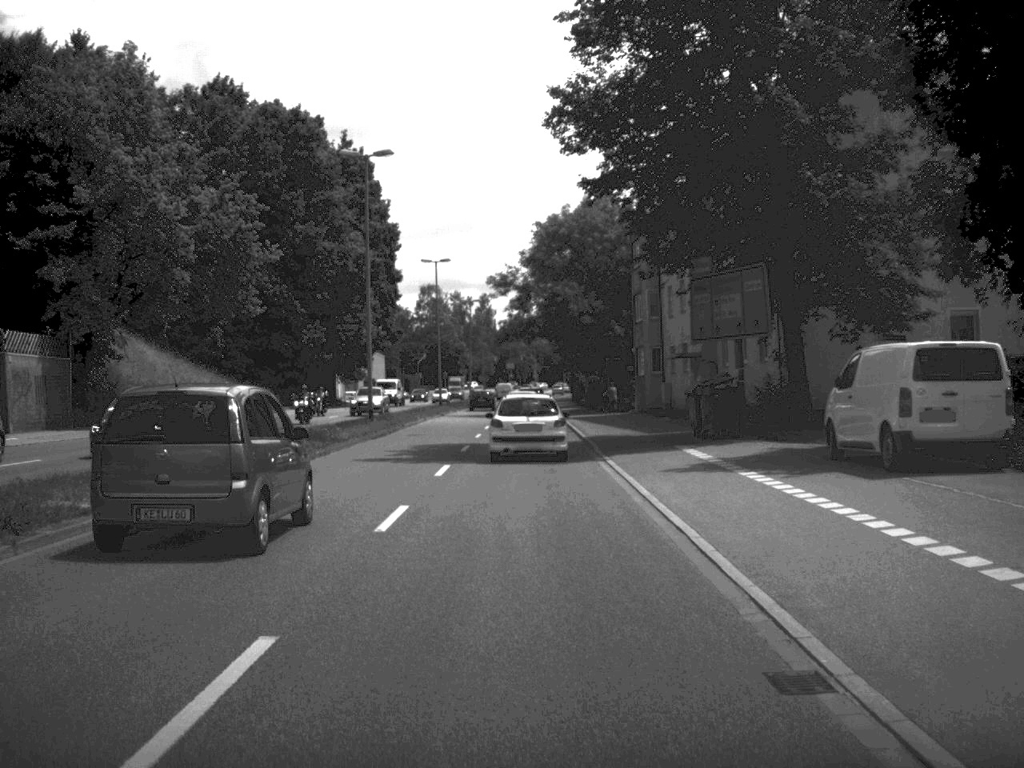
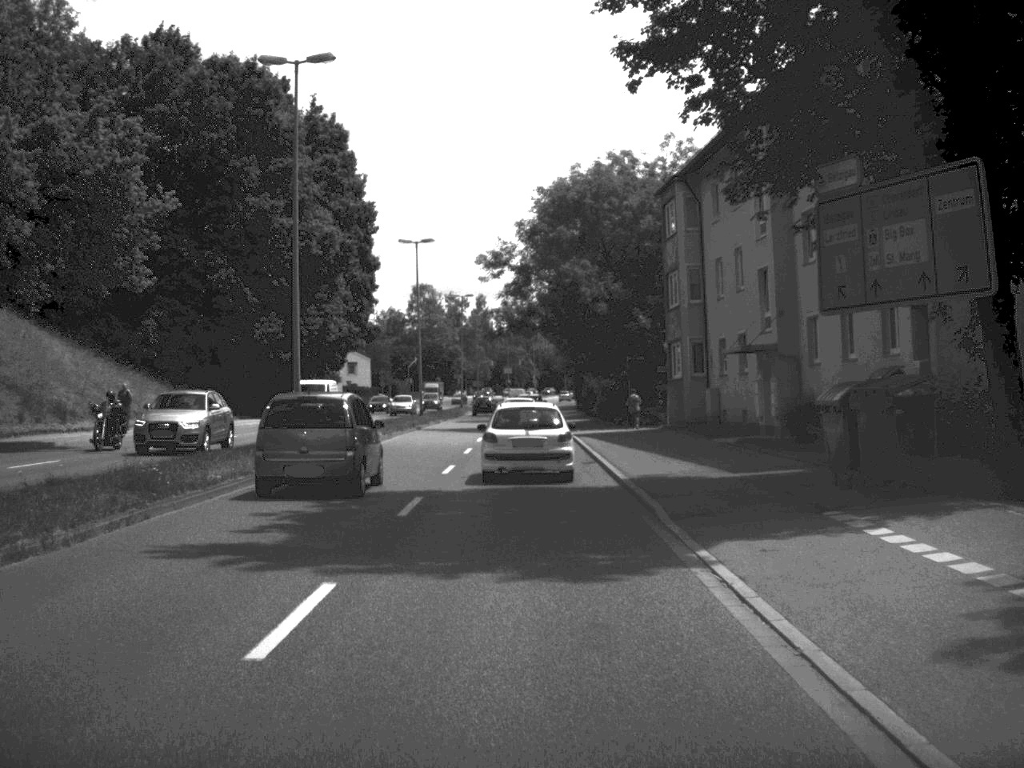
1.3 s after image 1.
(0.0, +15.2) m; 0°
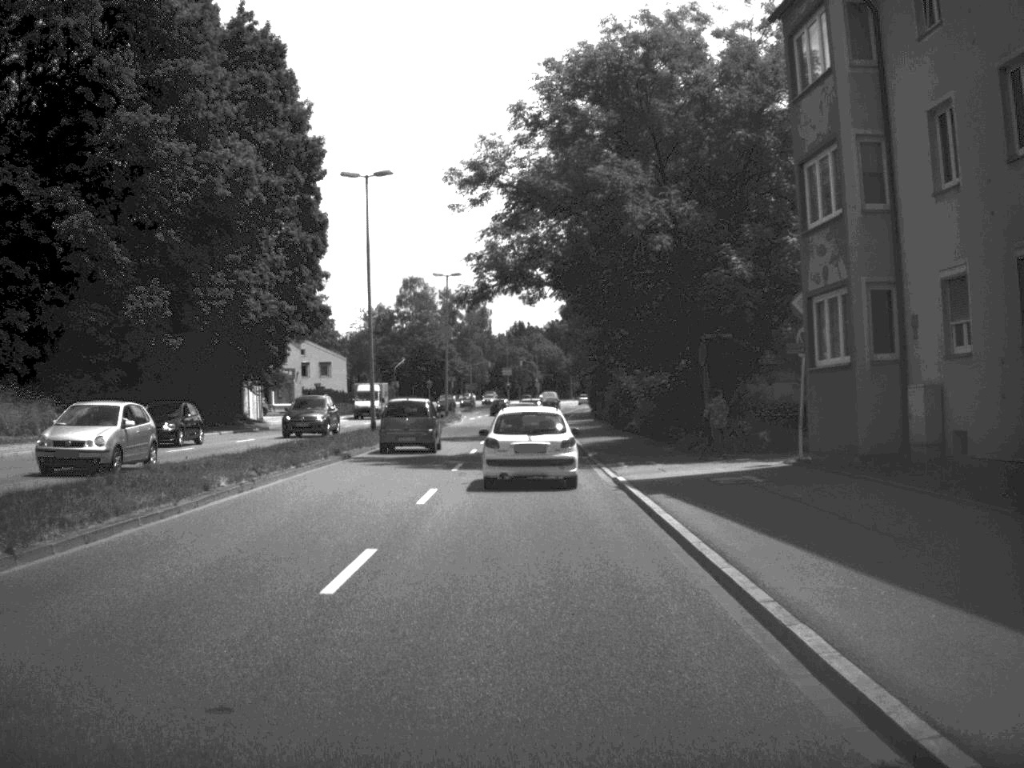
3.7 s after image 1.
(0.0, +23.8) m; 0°
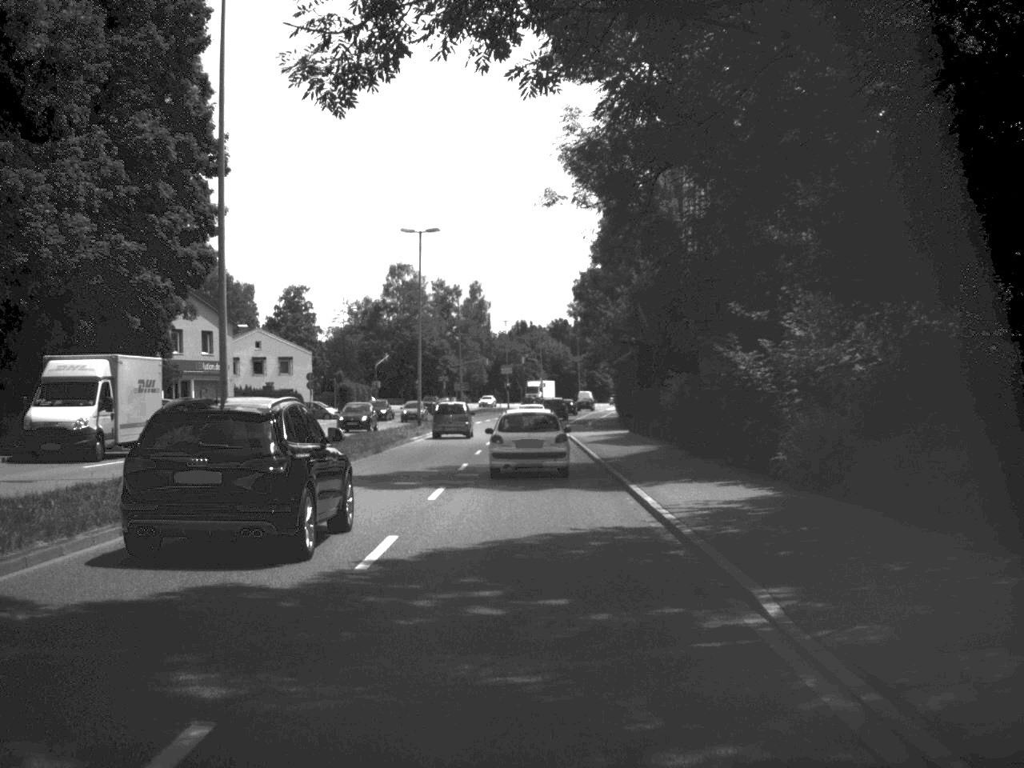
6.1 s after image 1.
(-0.1, +25.0) m; 0°
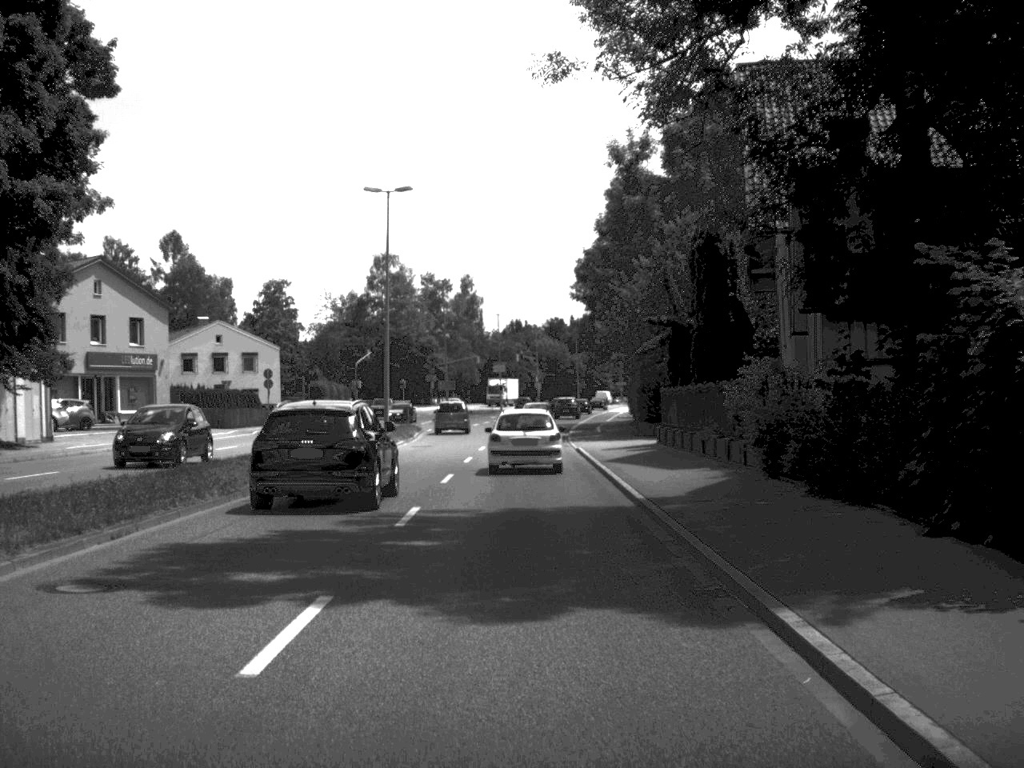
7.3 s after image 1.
(0.0, +13.3) m; 0°
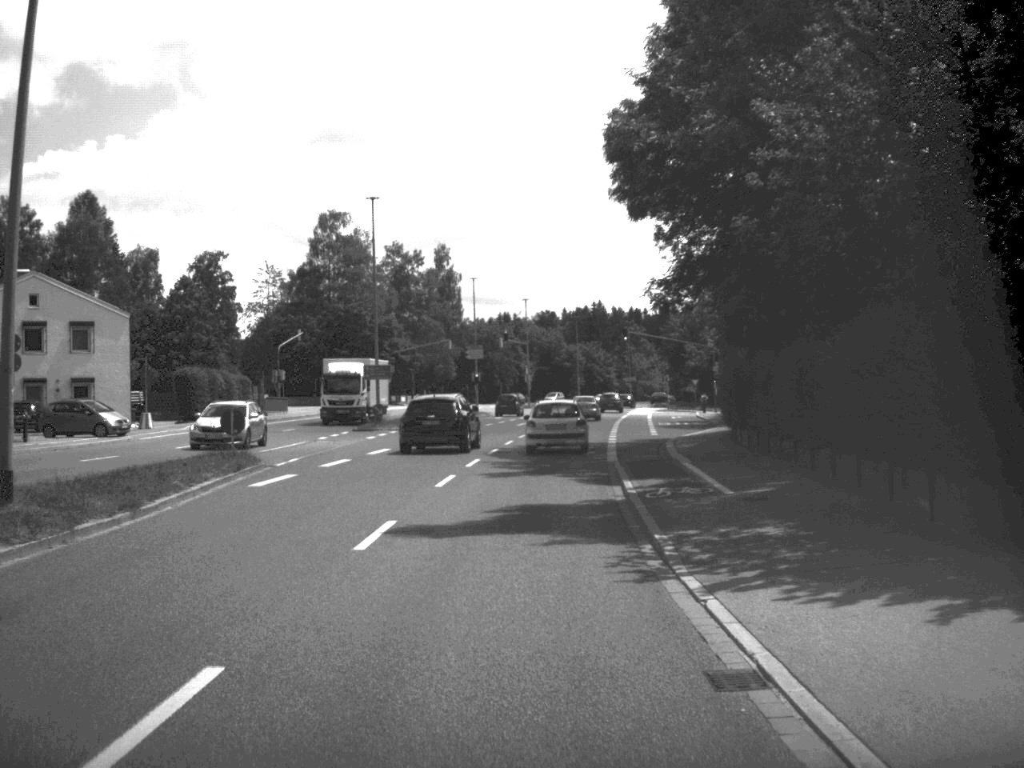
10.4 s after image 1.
(+0.1, +38.4) m; 0°
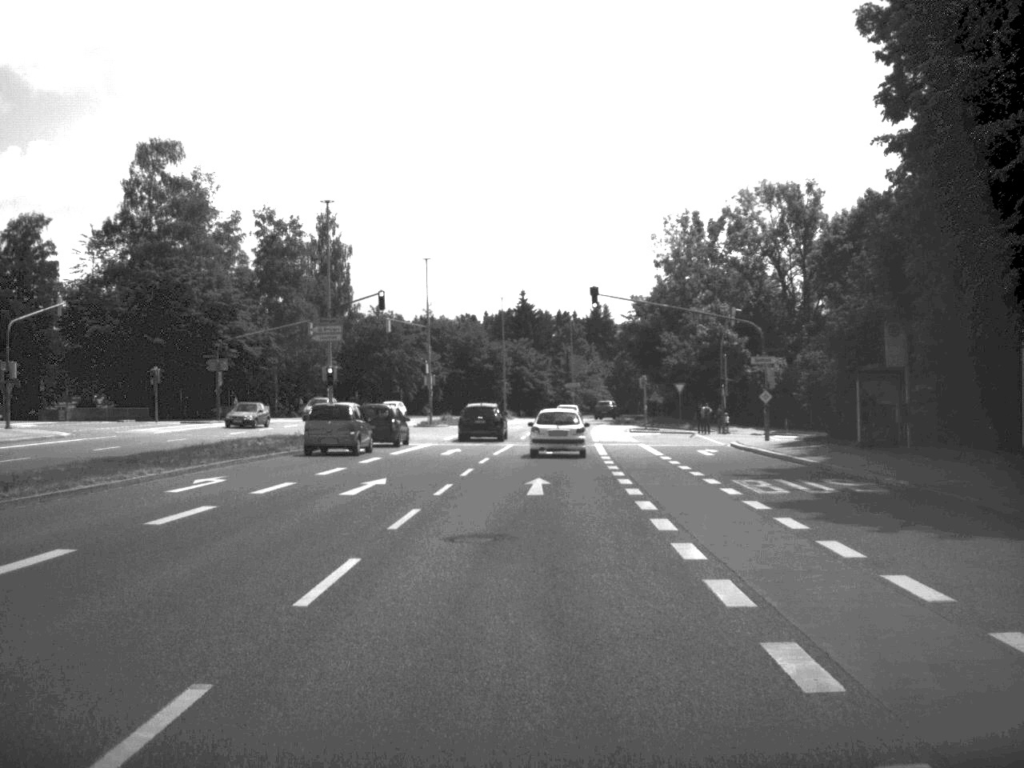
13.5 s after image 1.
(+1.1, +41.9) m; +3°
